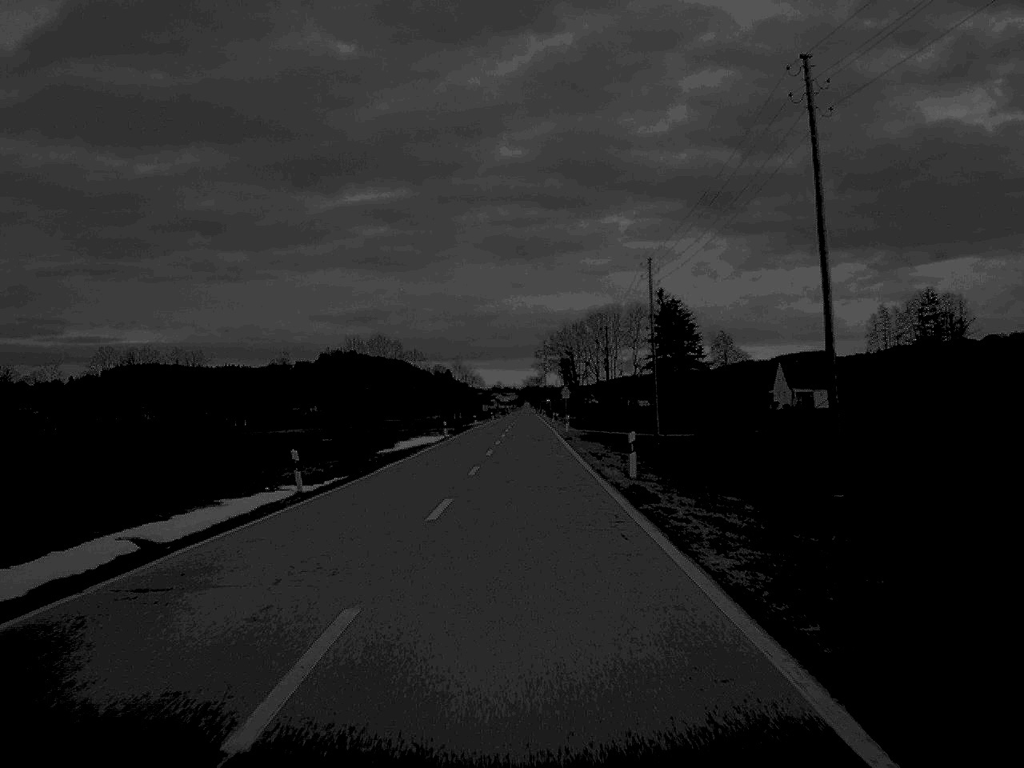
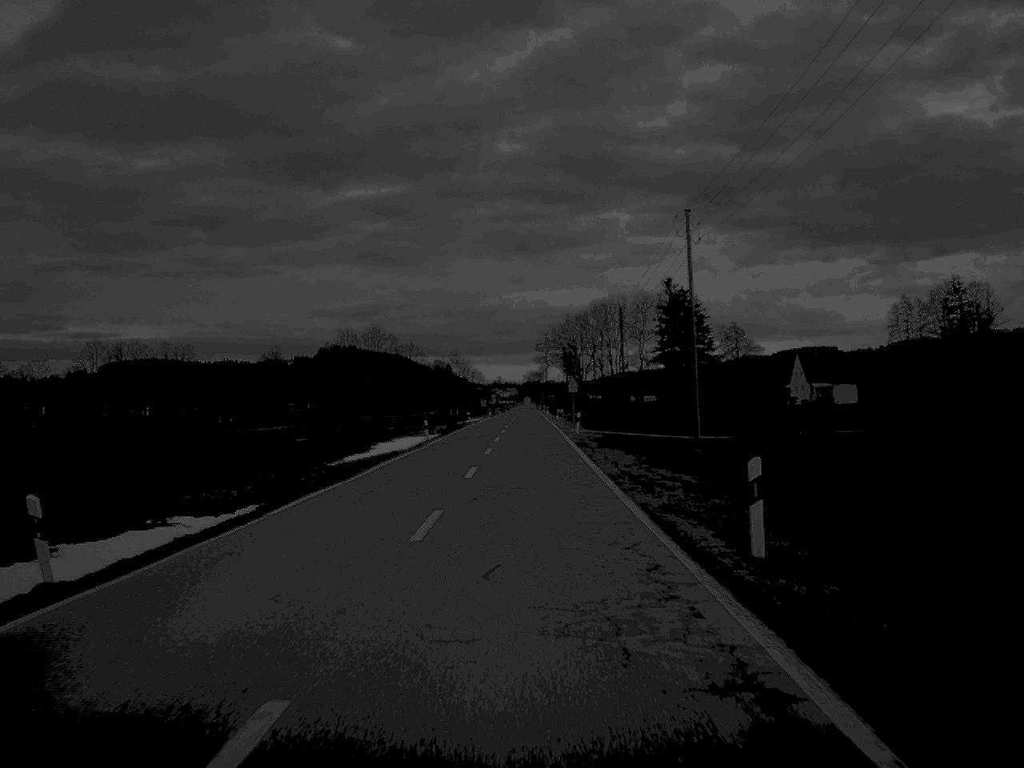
(0.0, +15.0) m; 0°
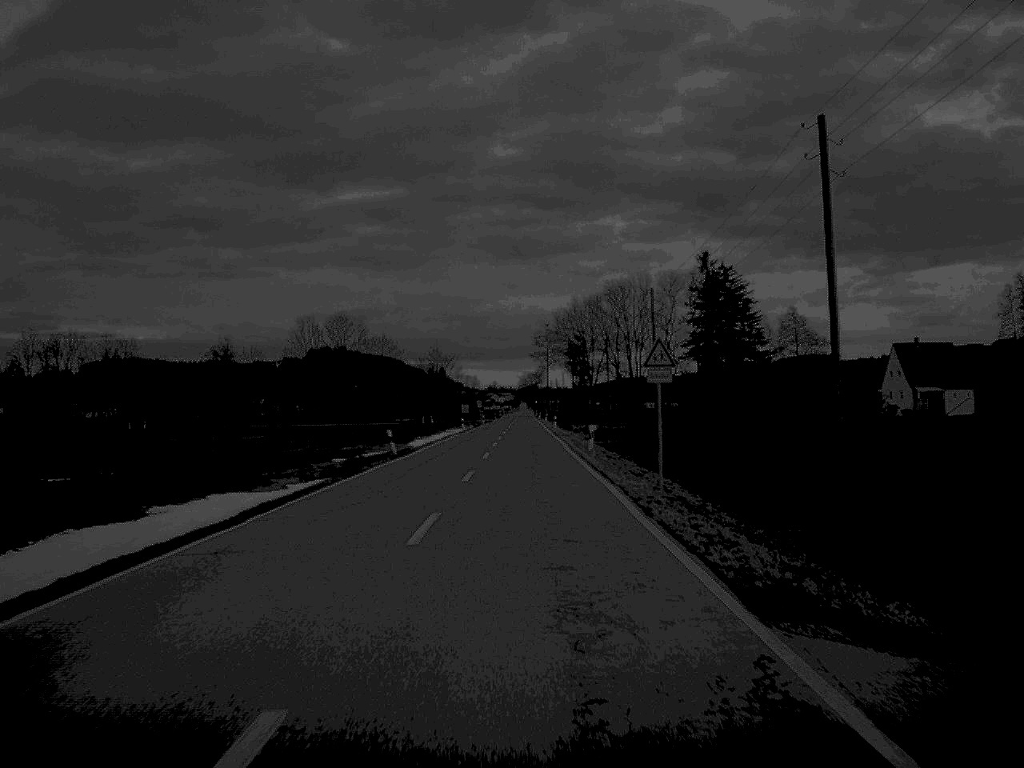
(+0.1, +60.6) m; 0°
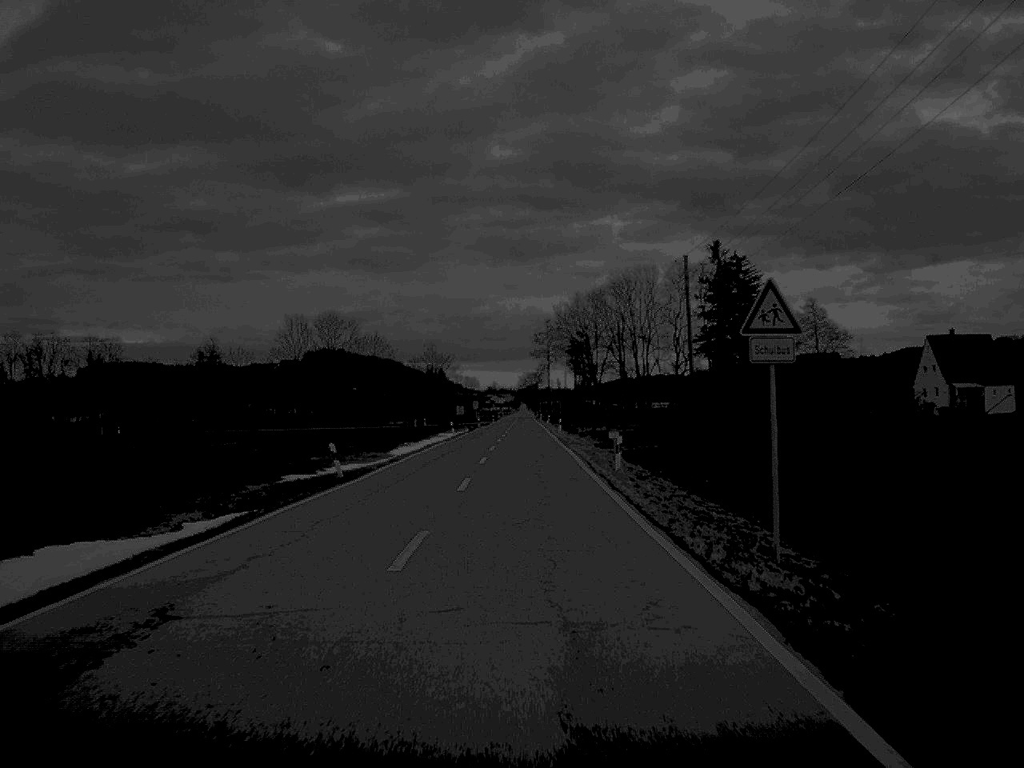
(0.0, +14.3) m; 0°
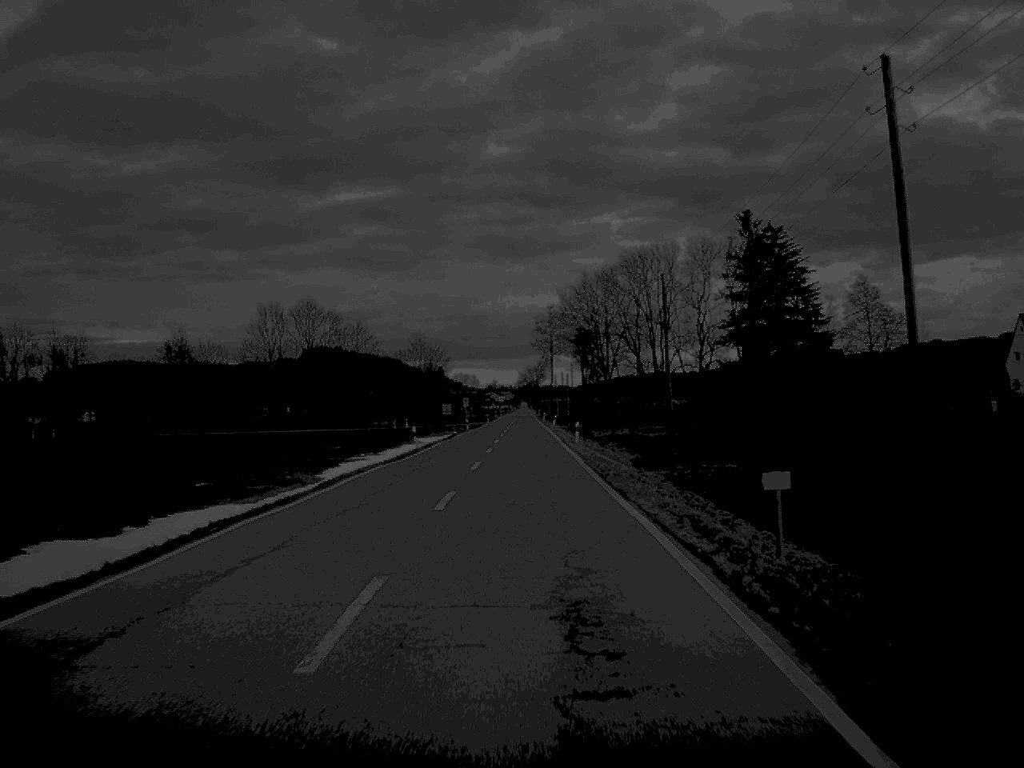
(0.0, +29.2) m; 0°
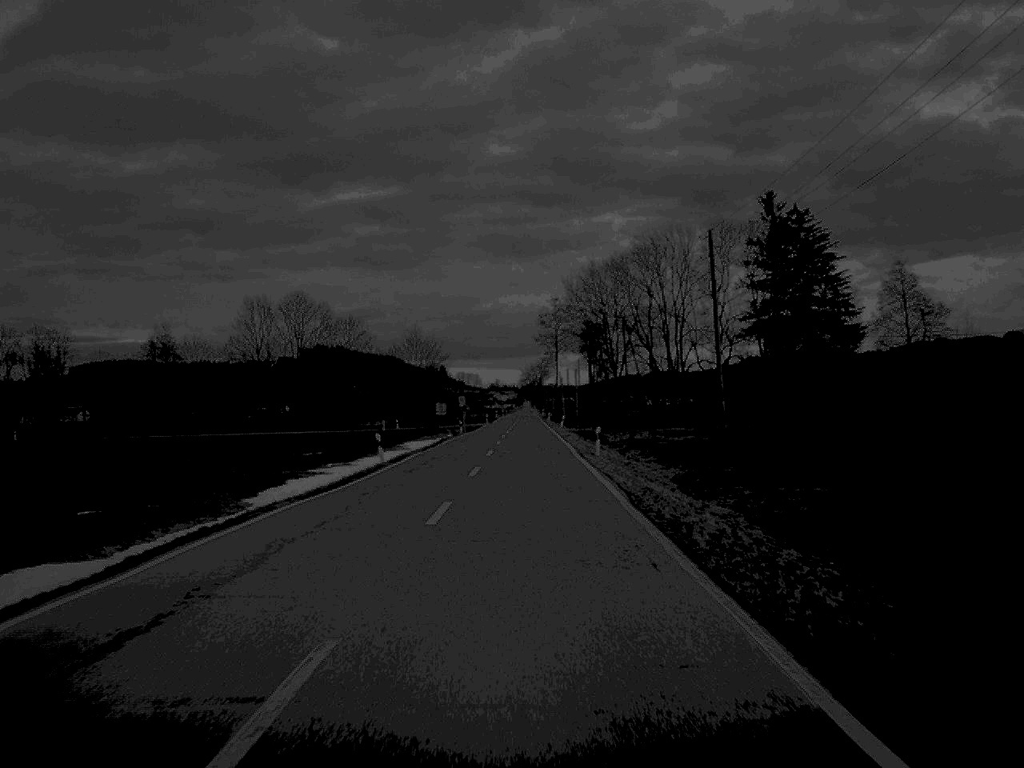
(0.0, +14.9) m; 0°
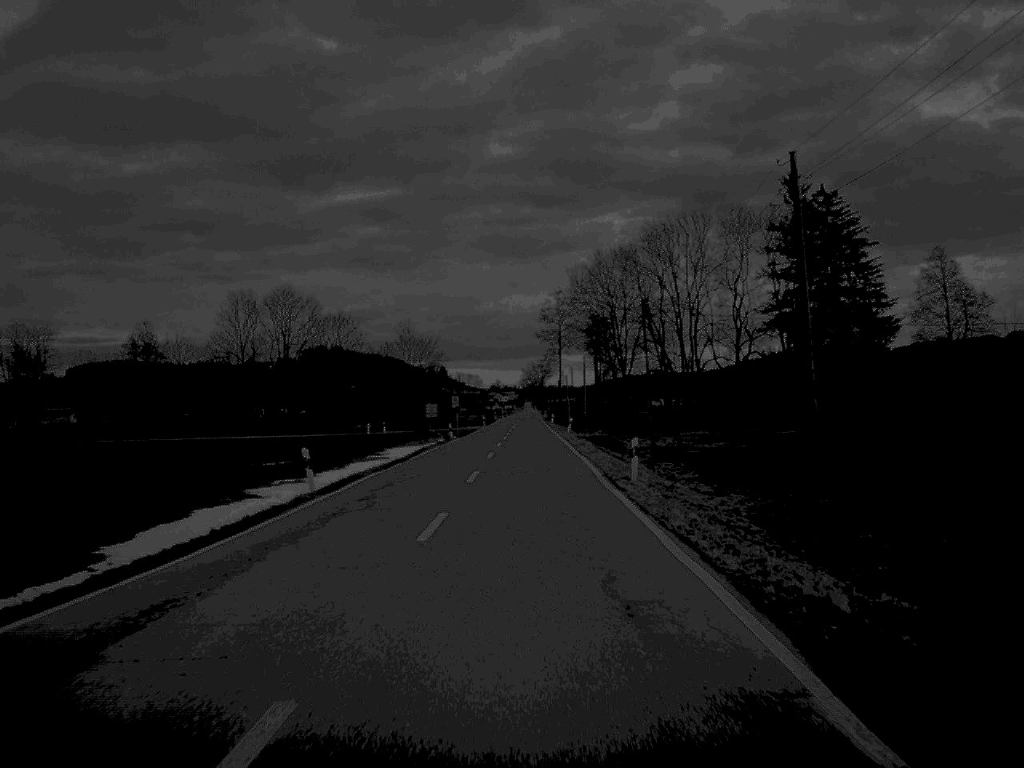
(0.0, +14.2) m; 0°
